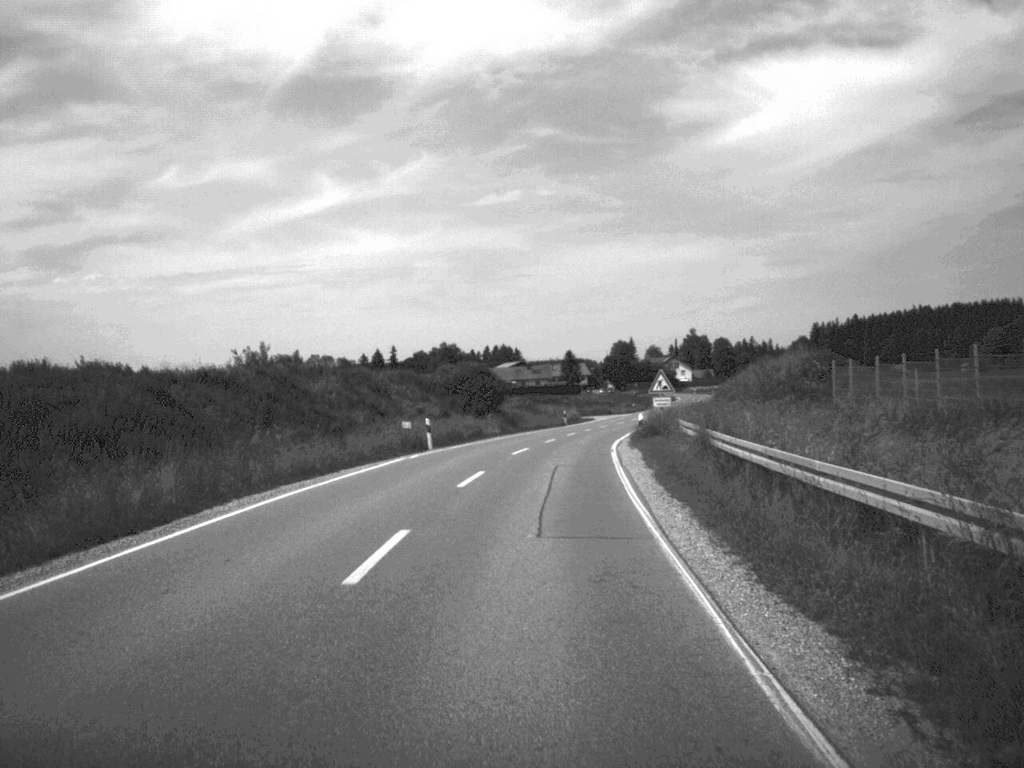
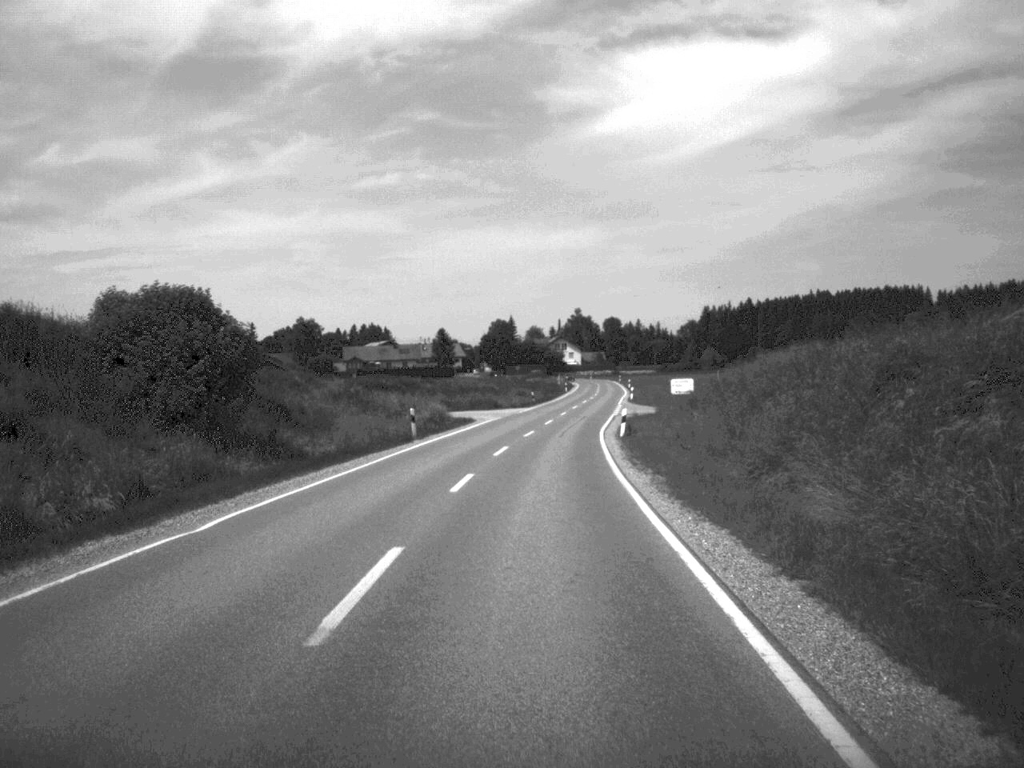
(+2.2, +48.8) m; +6°
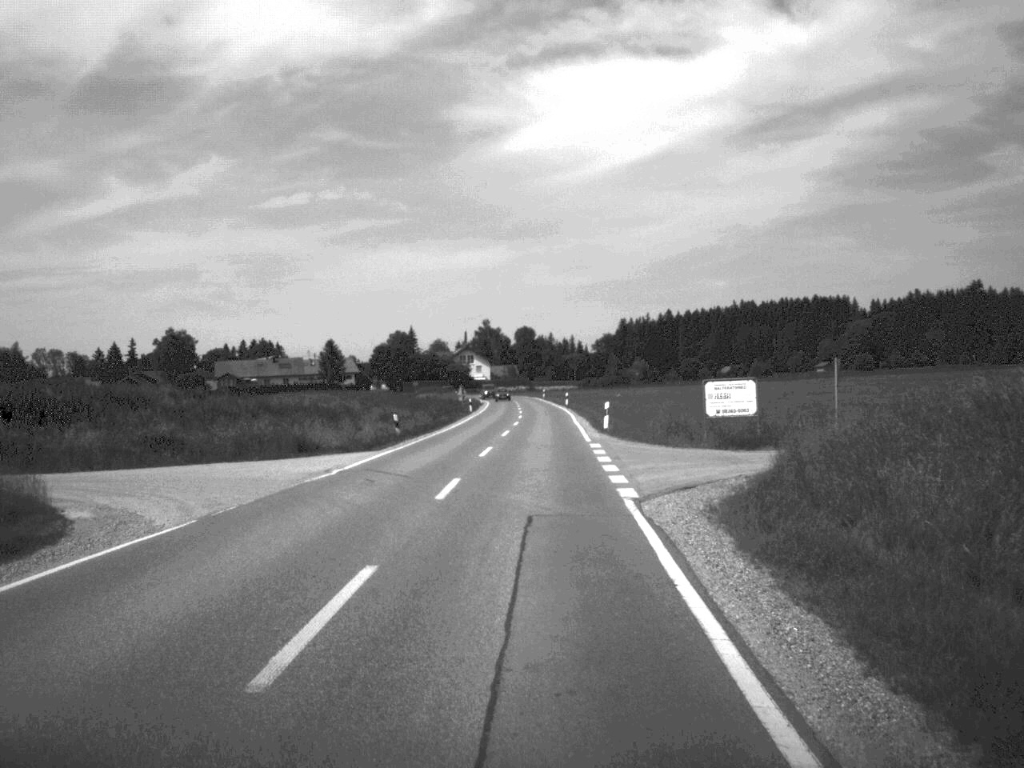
(+1.7, +48.0) m; +4°
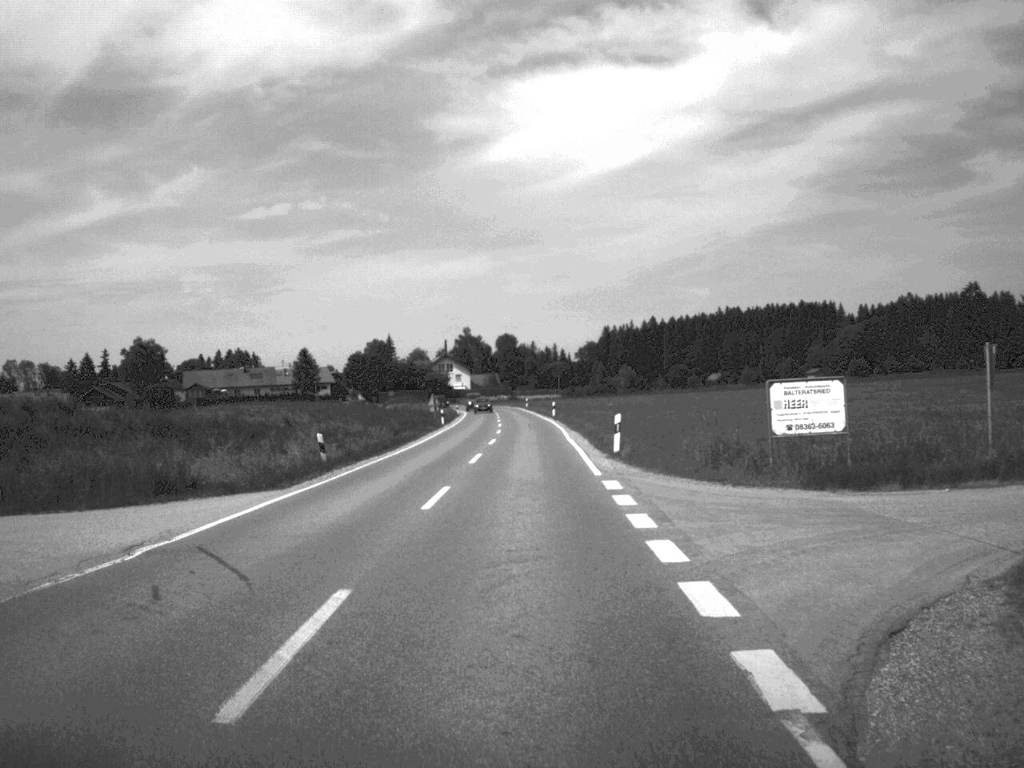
(+0.1, +12.4) m; +1°
